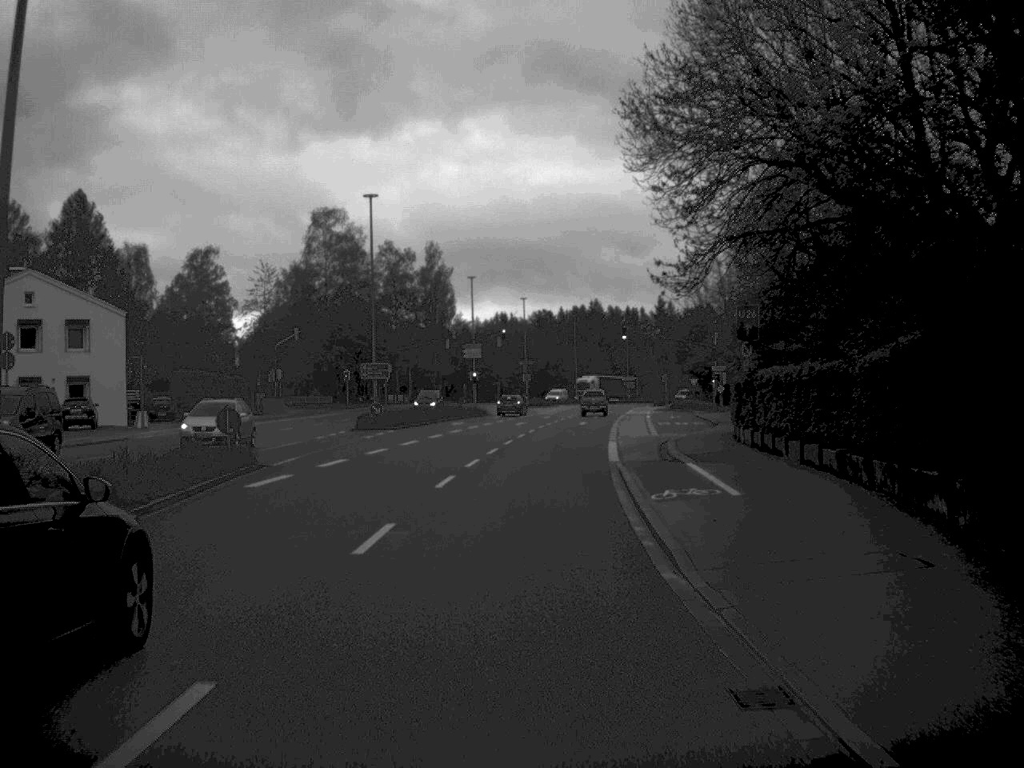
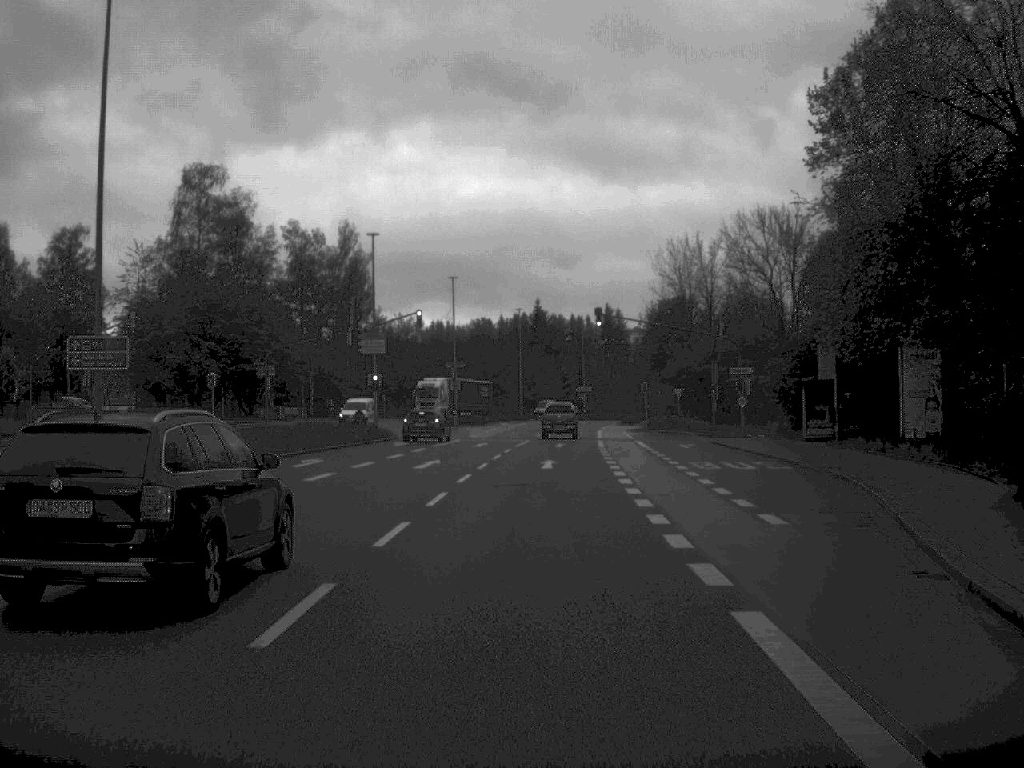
(+0.6, +31.4) m; +3°
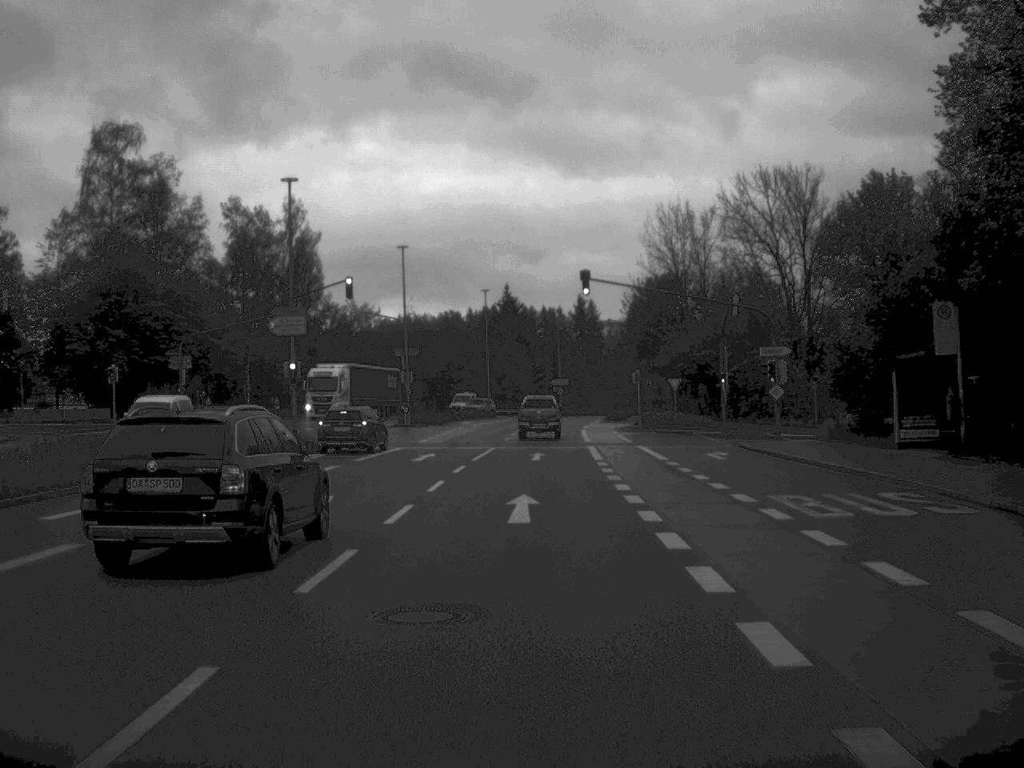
(+0.2, +15.5) m; +1°
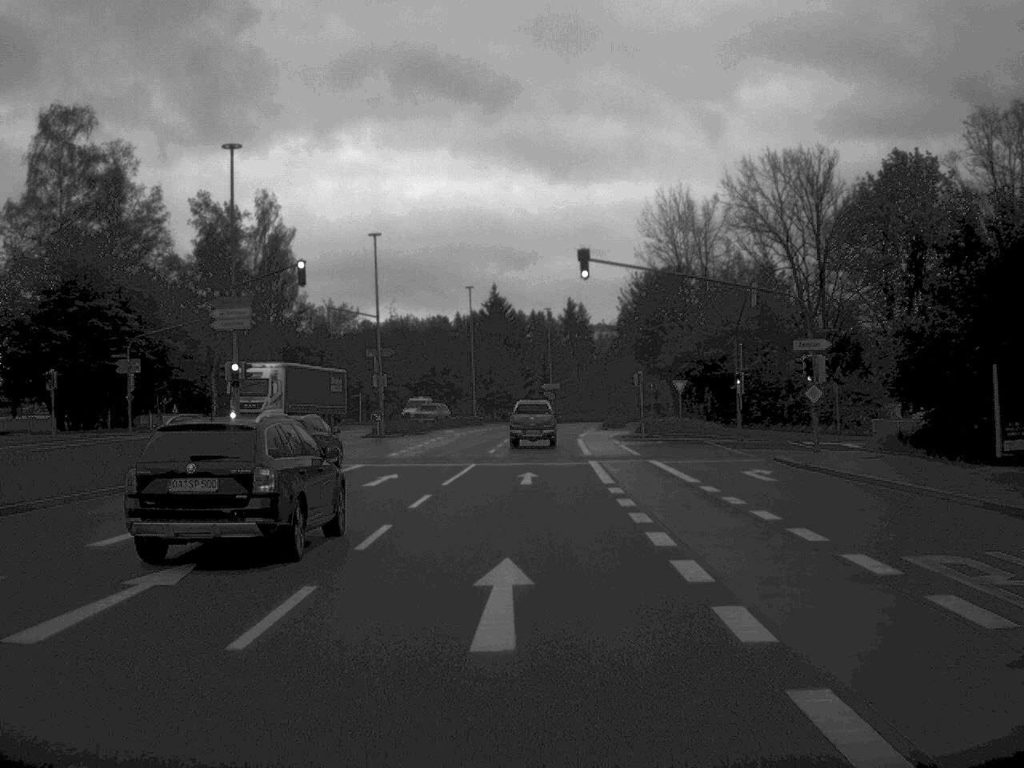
(0.0, +8.1) m; 0°
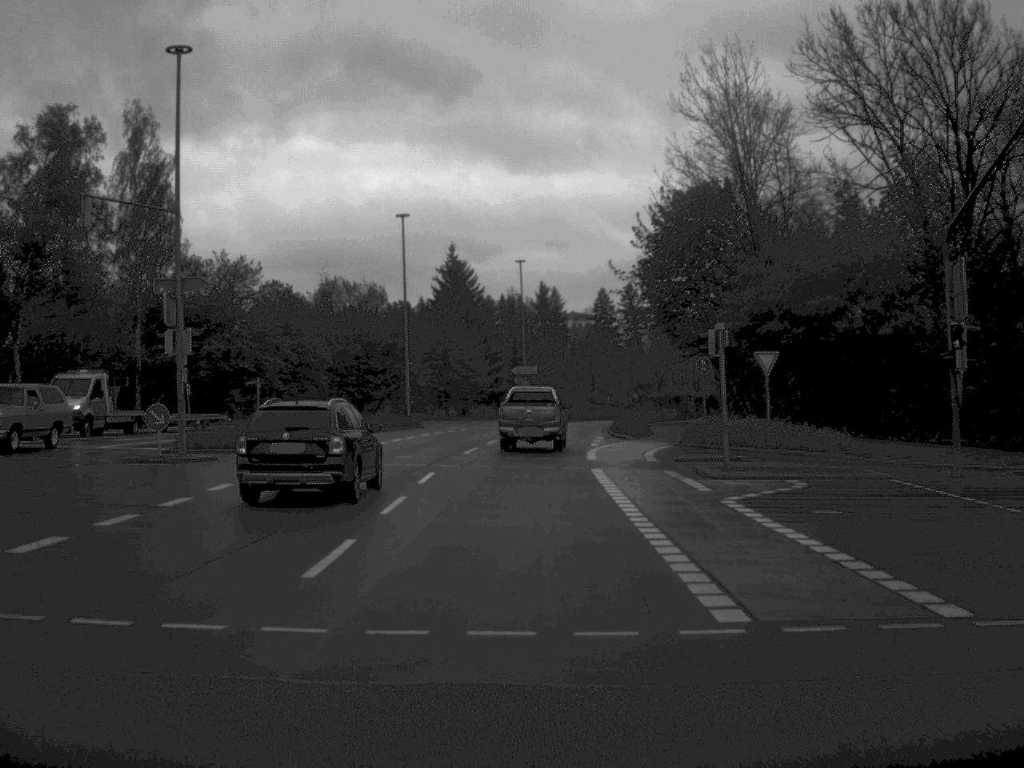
(+0.3, +33.4) m; +1°
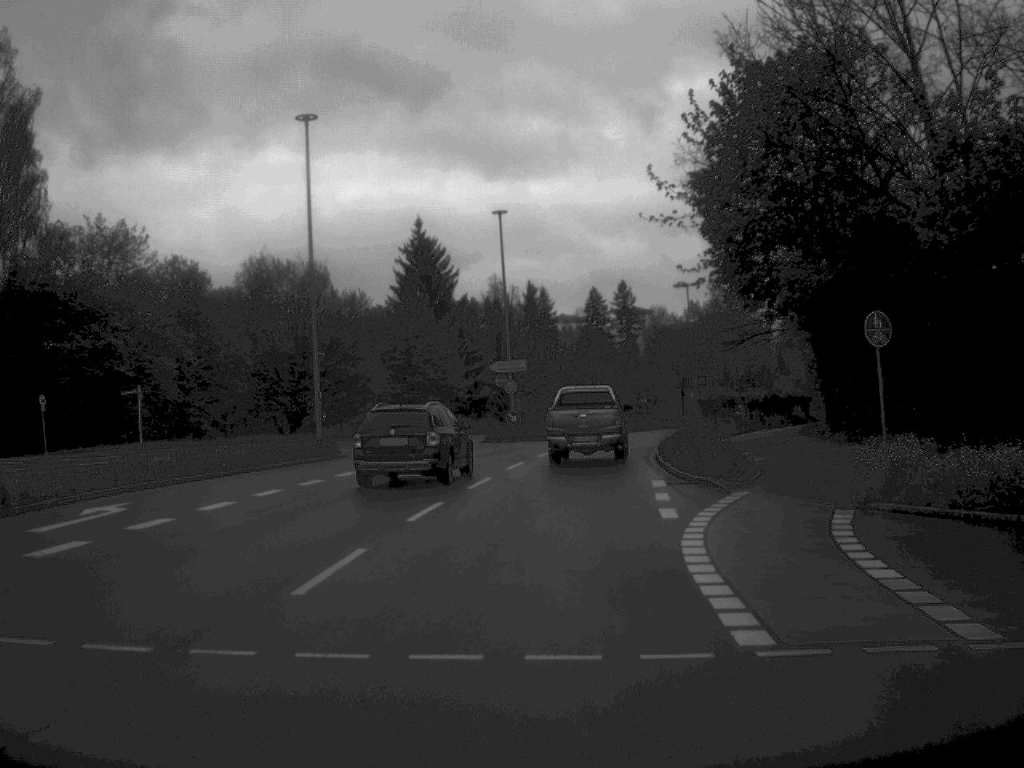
(+0.1, +24.0) m; 0°
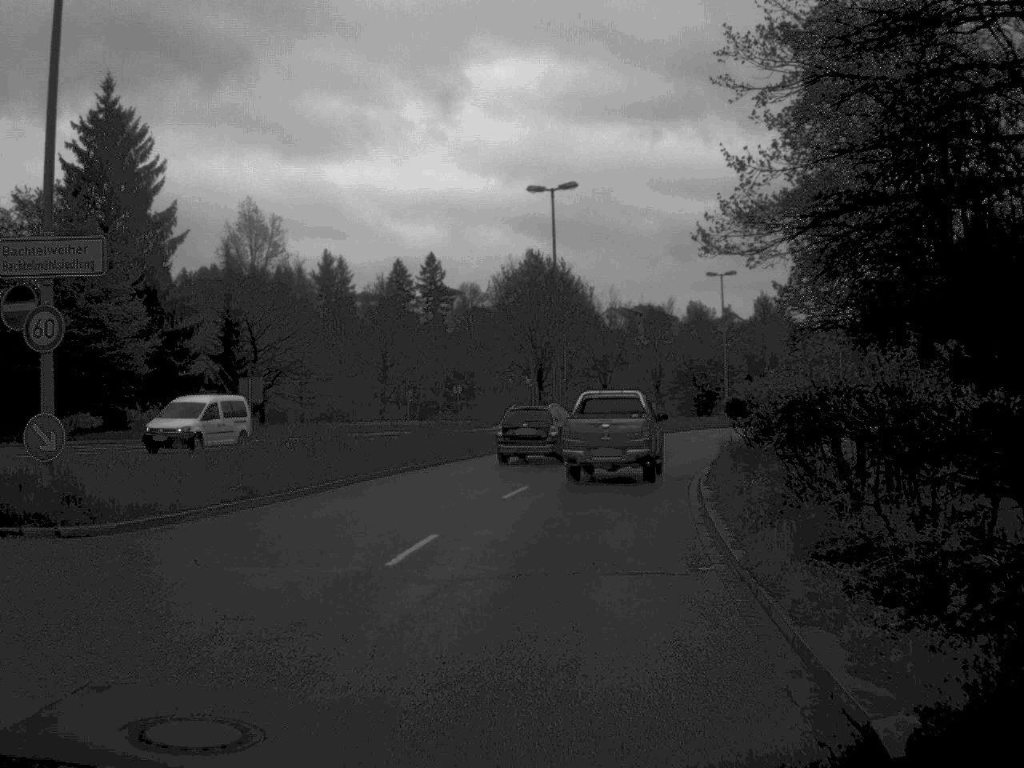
(+2.7, +40.6) m; +9°
